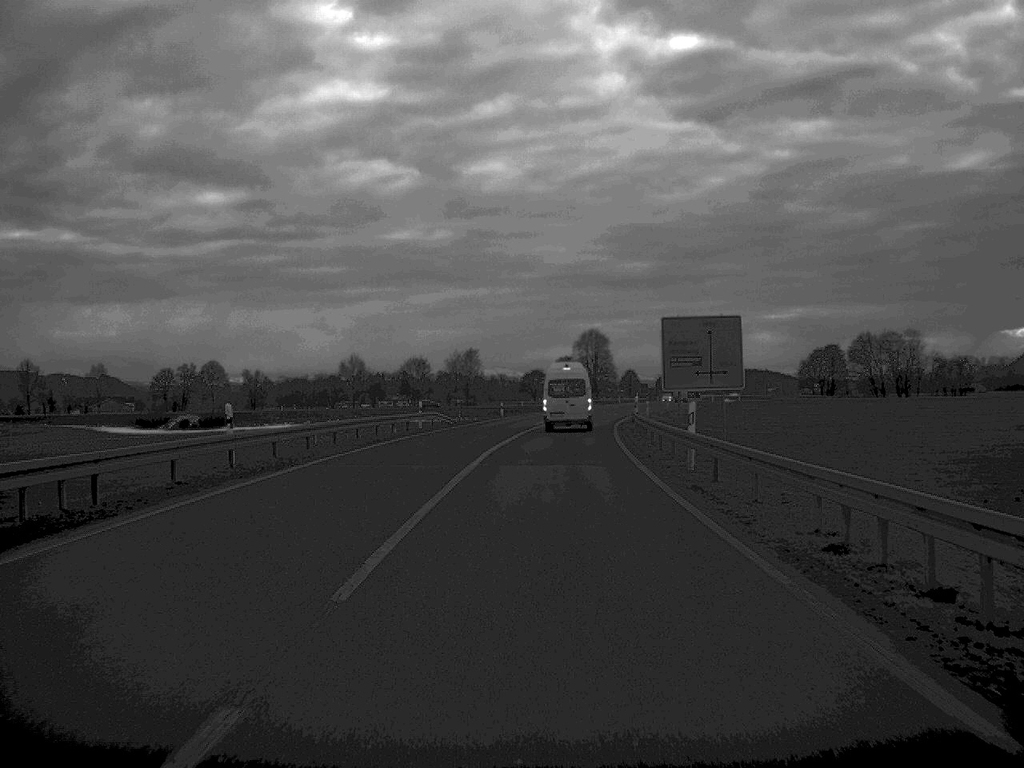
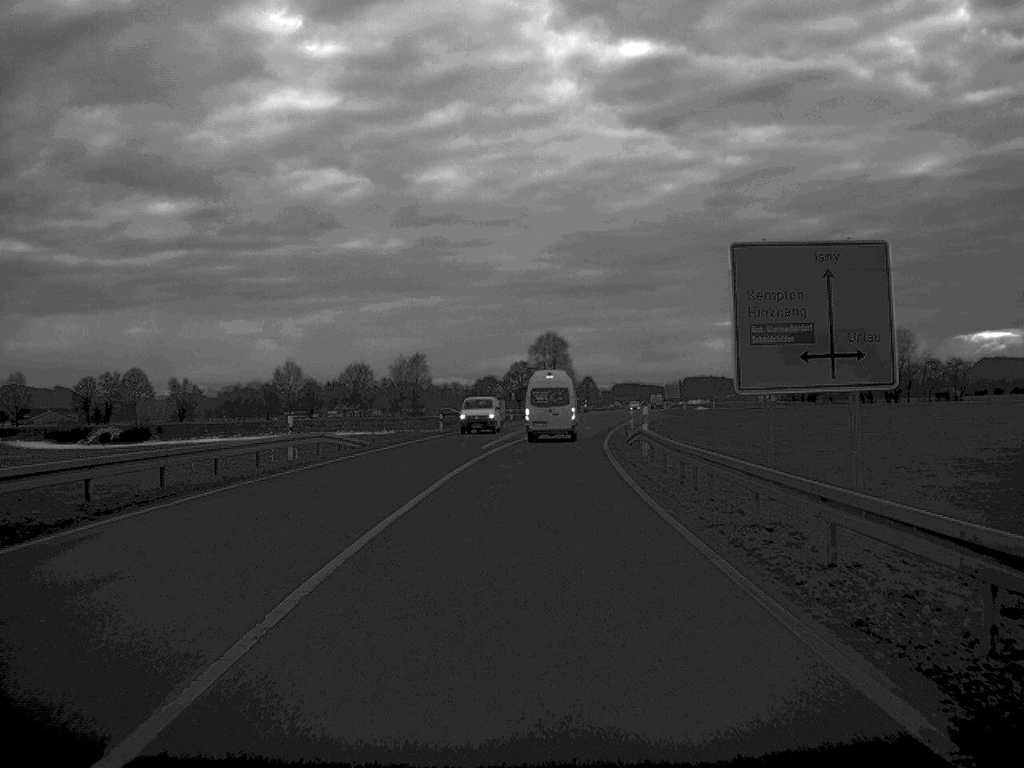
(+0.4, +22.5) m; +2°
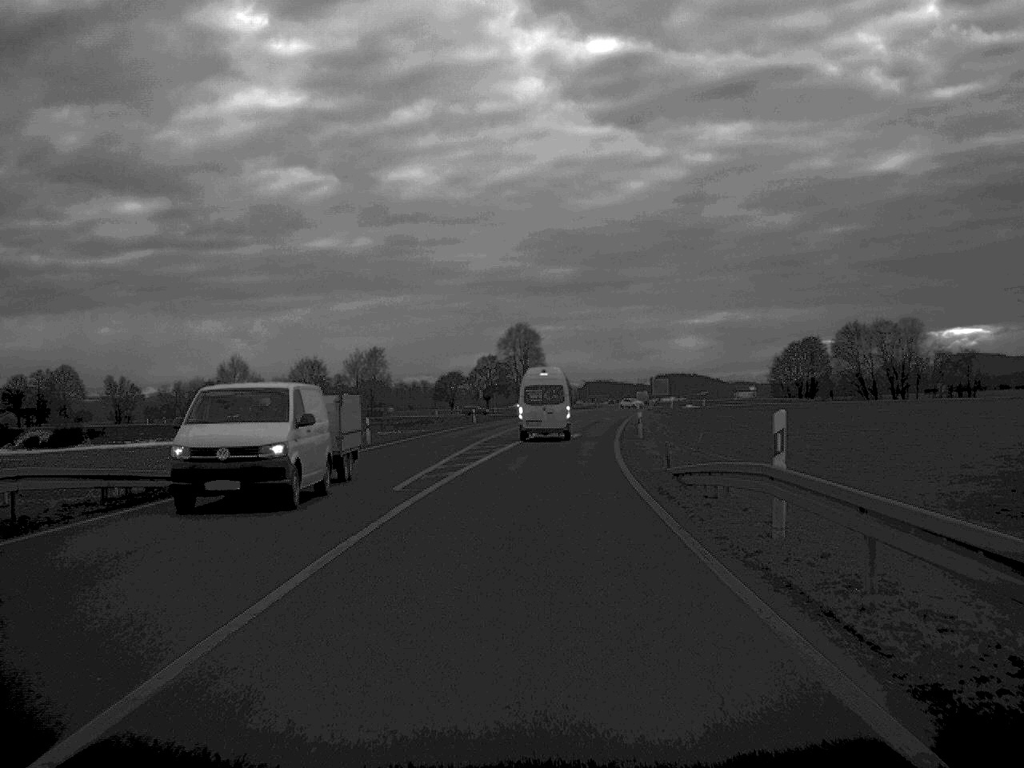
(+0.2, +21.7) m; +1°
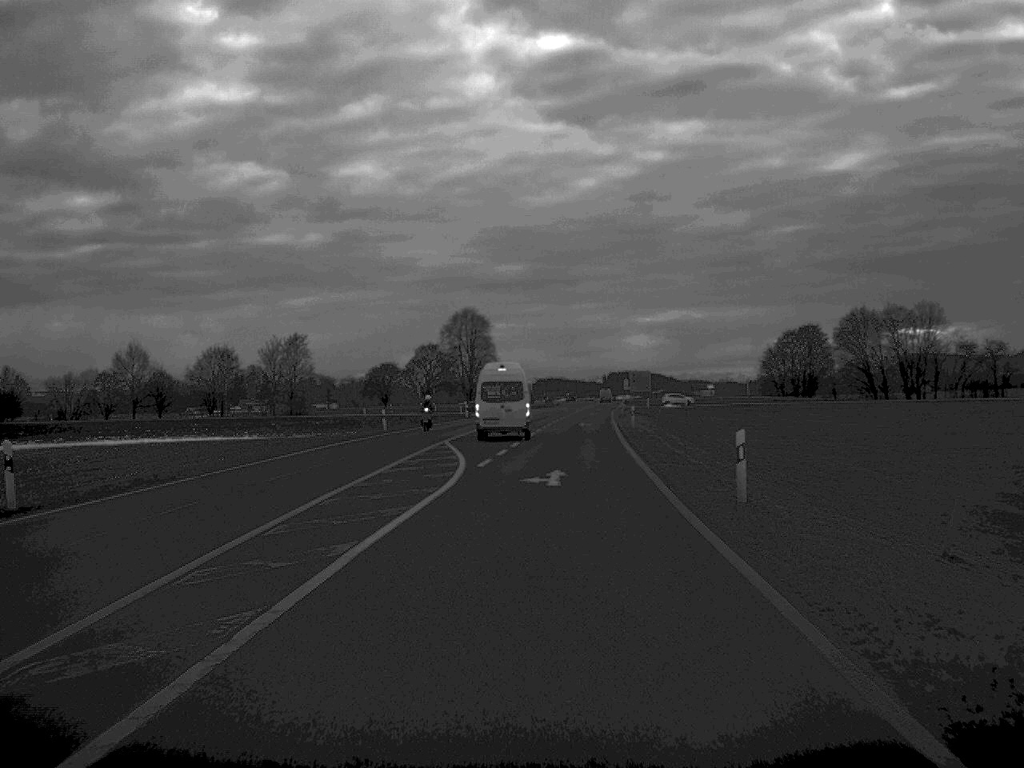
(+0.7, +32.3) m; +2°
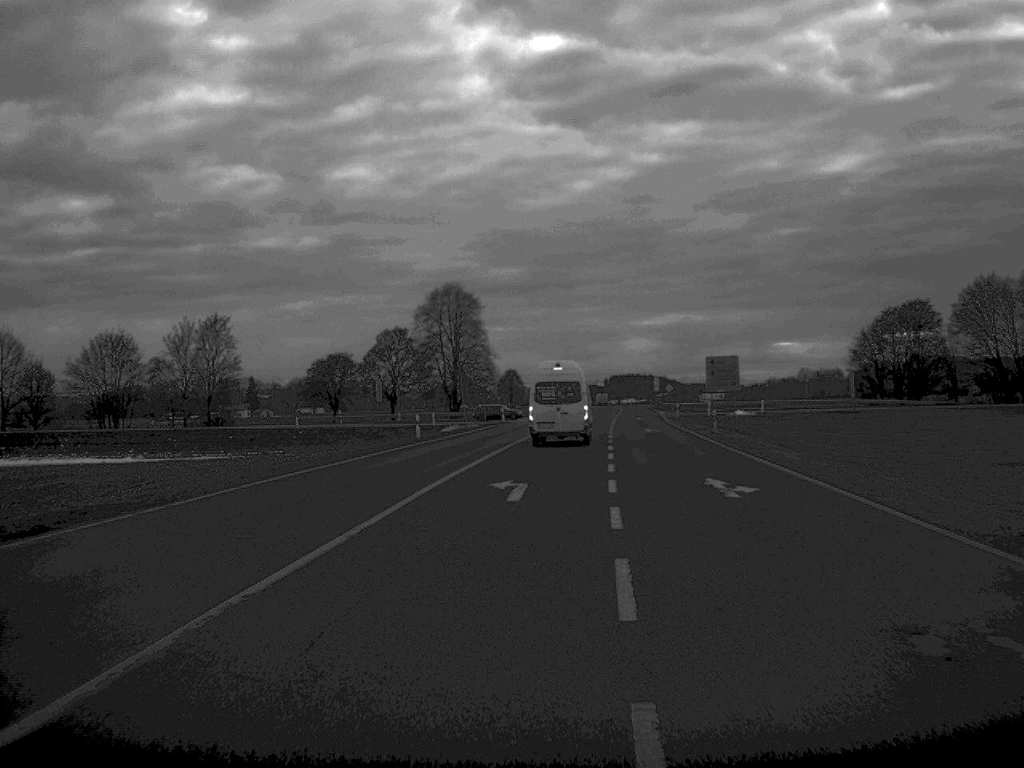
(-0.3, +49.3) m; 0°
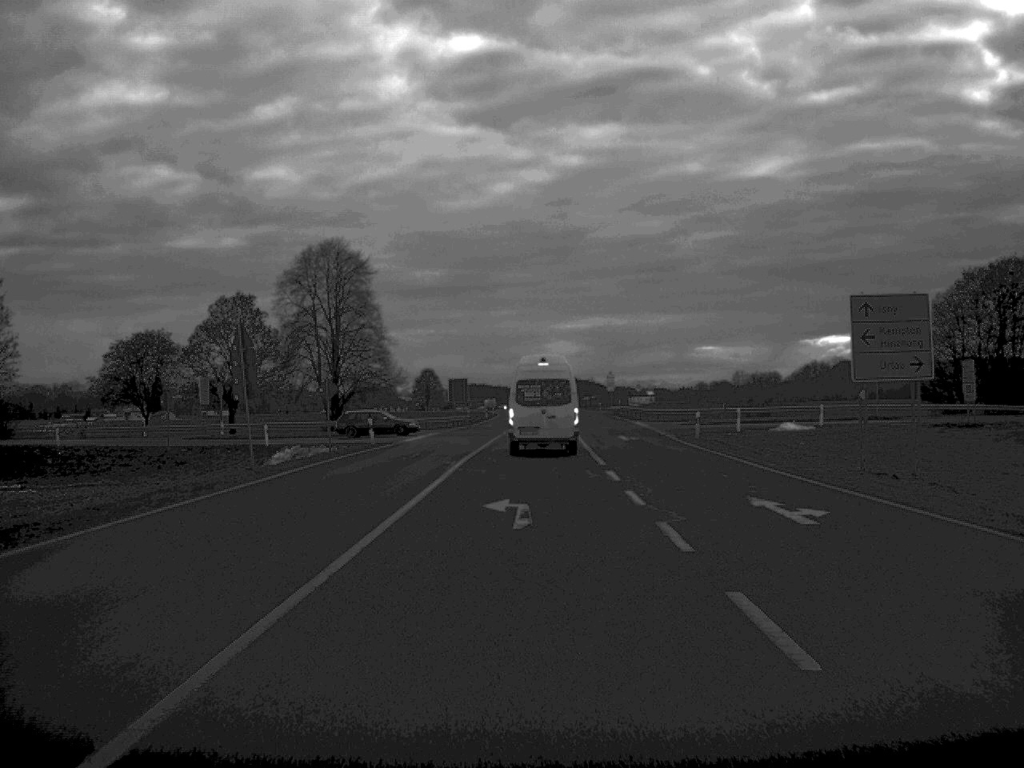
(+1.2, +44.0) m; +3°
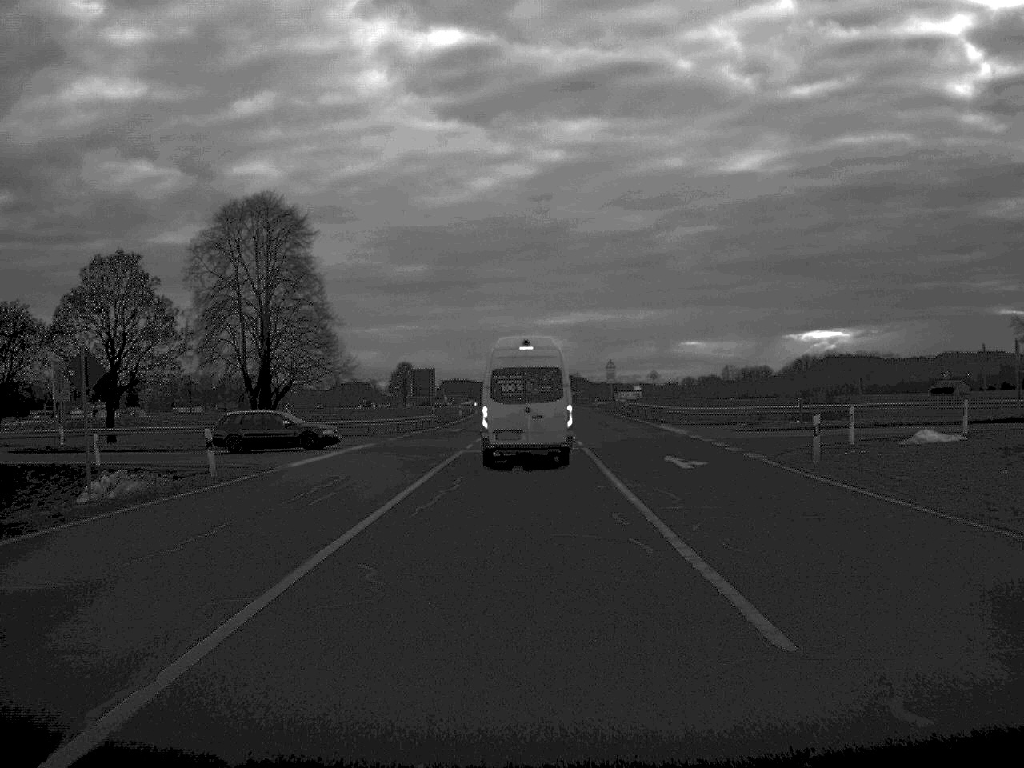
(+0.2, +23.5) m; +1°
